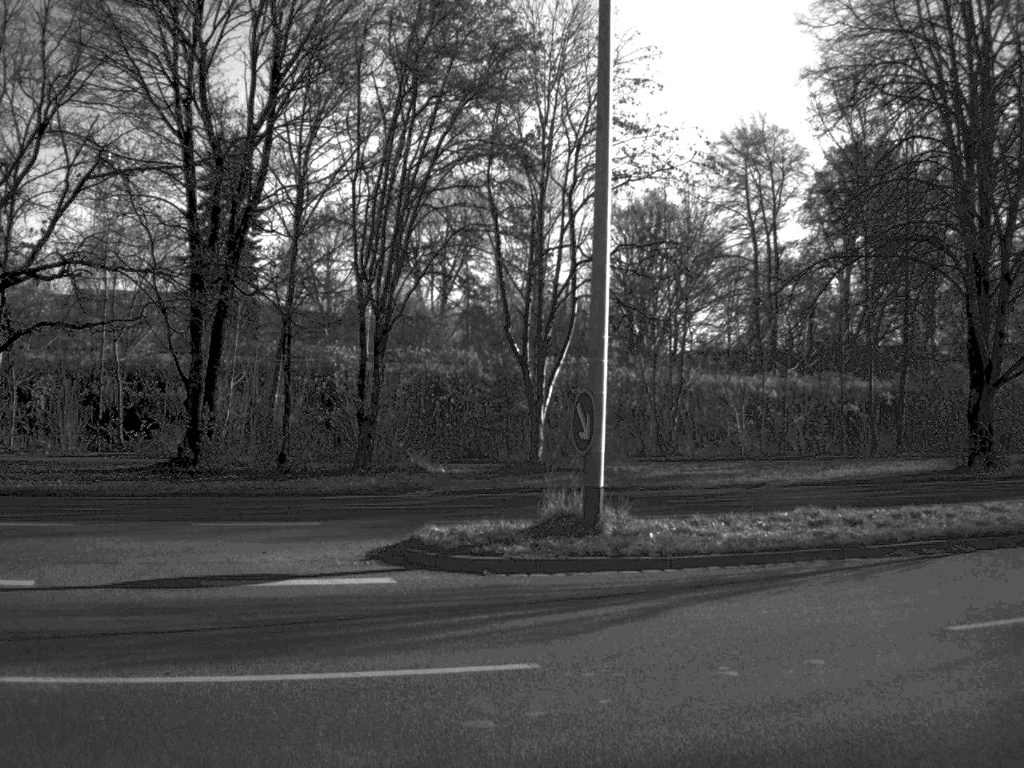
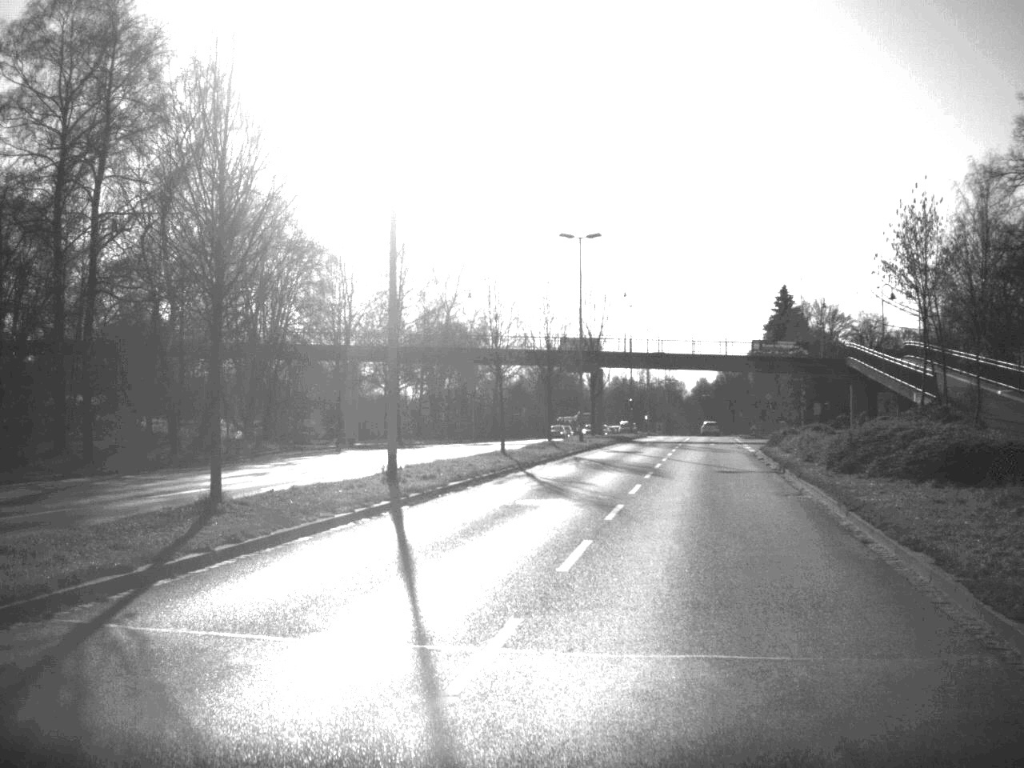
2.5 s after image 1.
(+6.9, +9.5) m; +64°
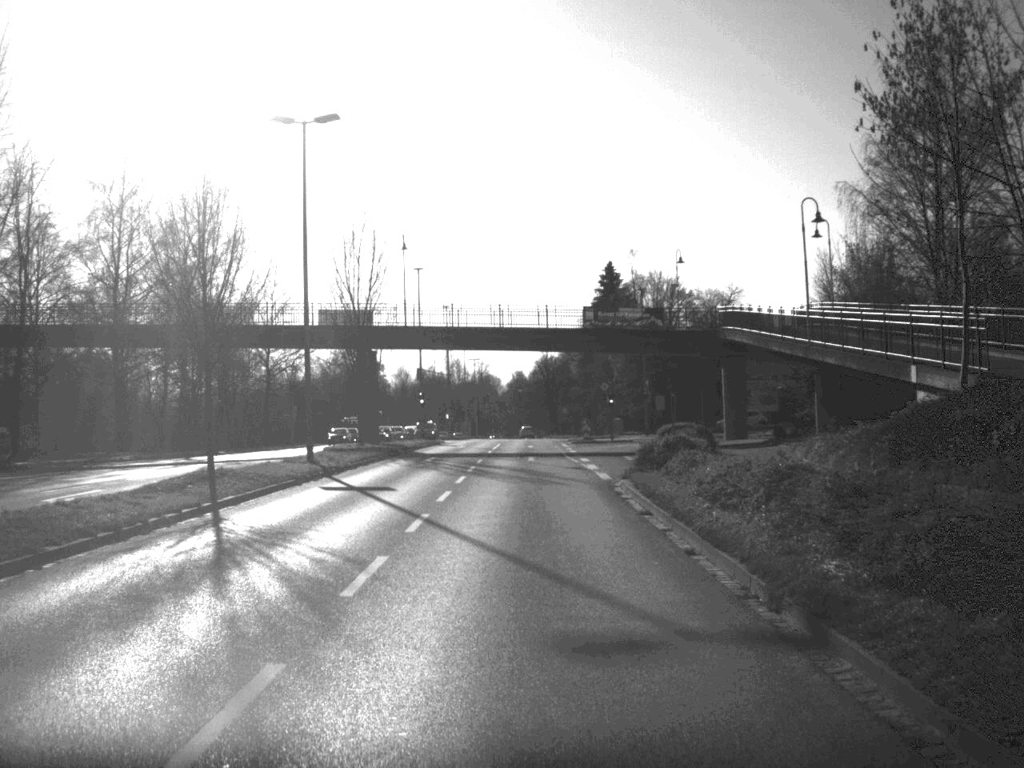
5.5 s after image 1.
(+3.1, +25.4) m; +7°
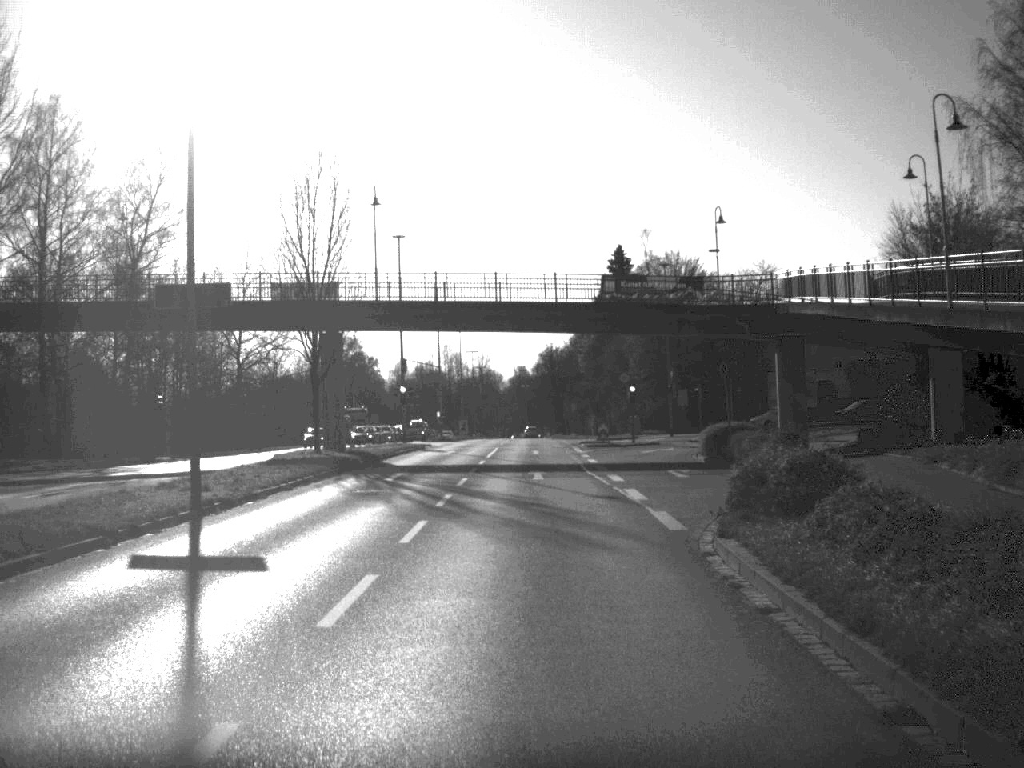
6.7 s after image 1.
(0.0, +13.4) m; 0°
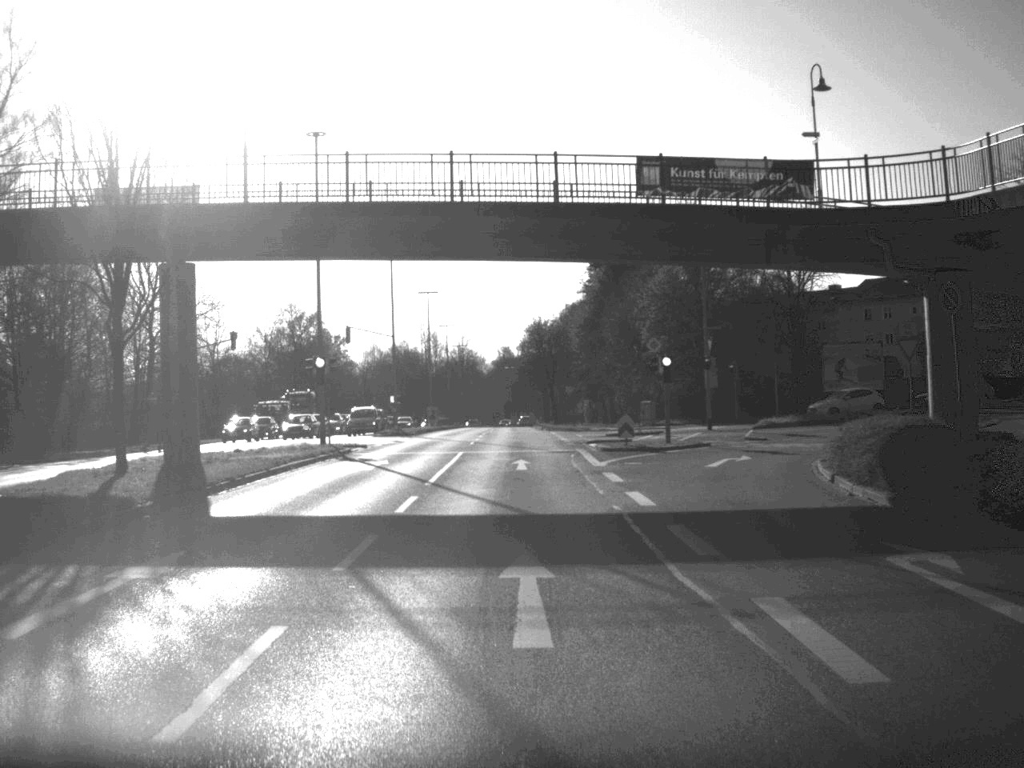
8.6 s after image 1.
(+0.1, +21.4) m; +1°
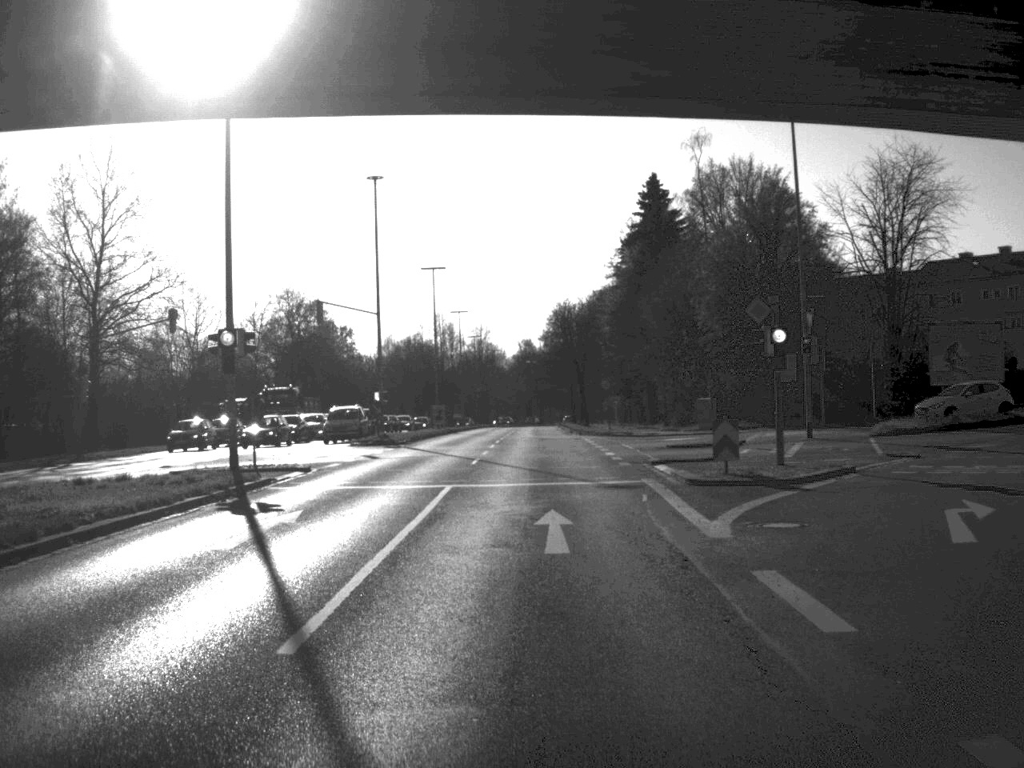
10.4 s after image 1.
(-0.2, +15.6) m; -1°
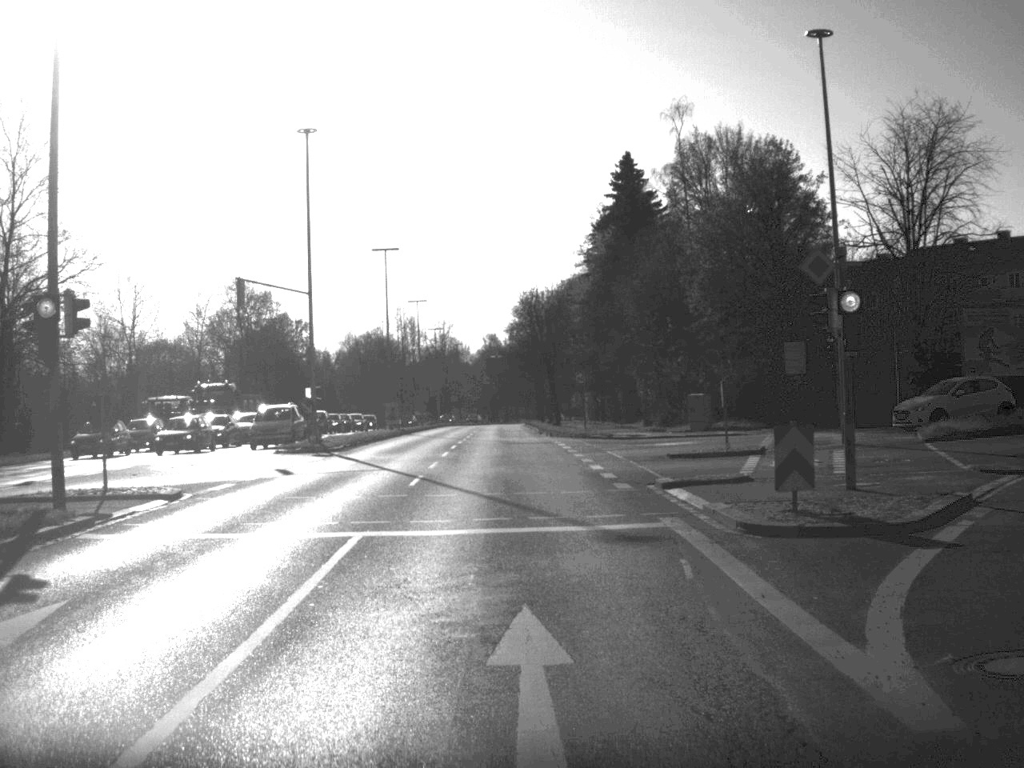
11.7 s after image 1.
(+0.1, +8.4) m; +2°
